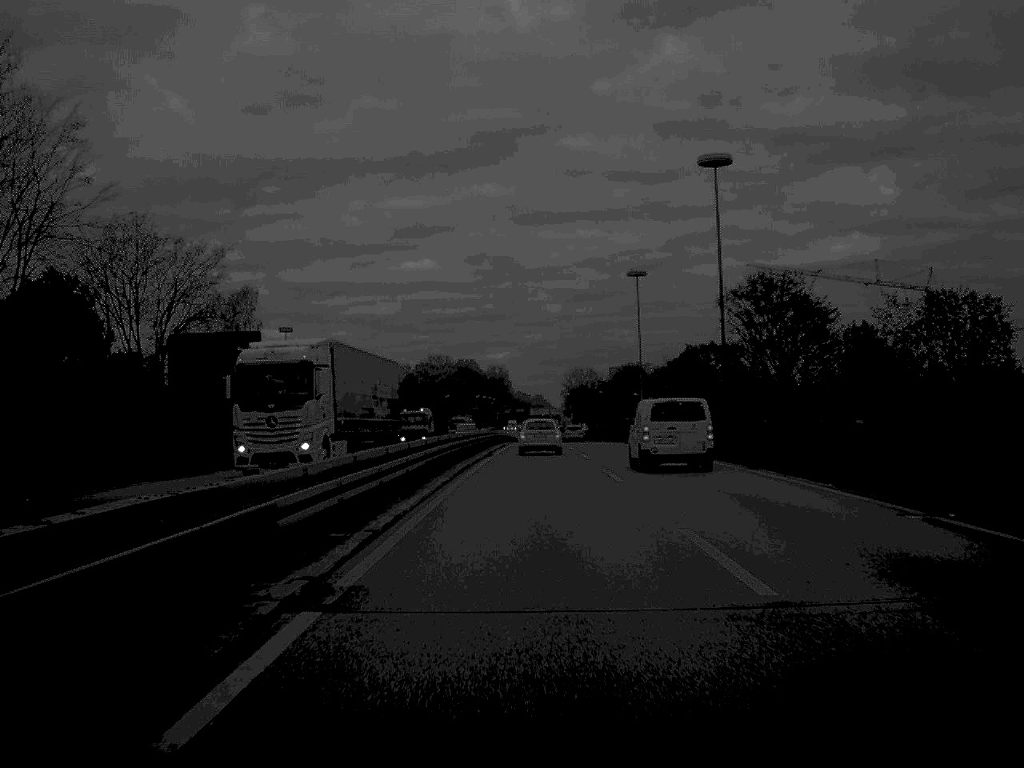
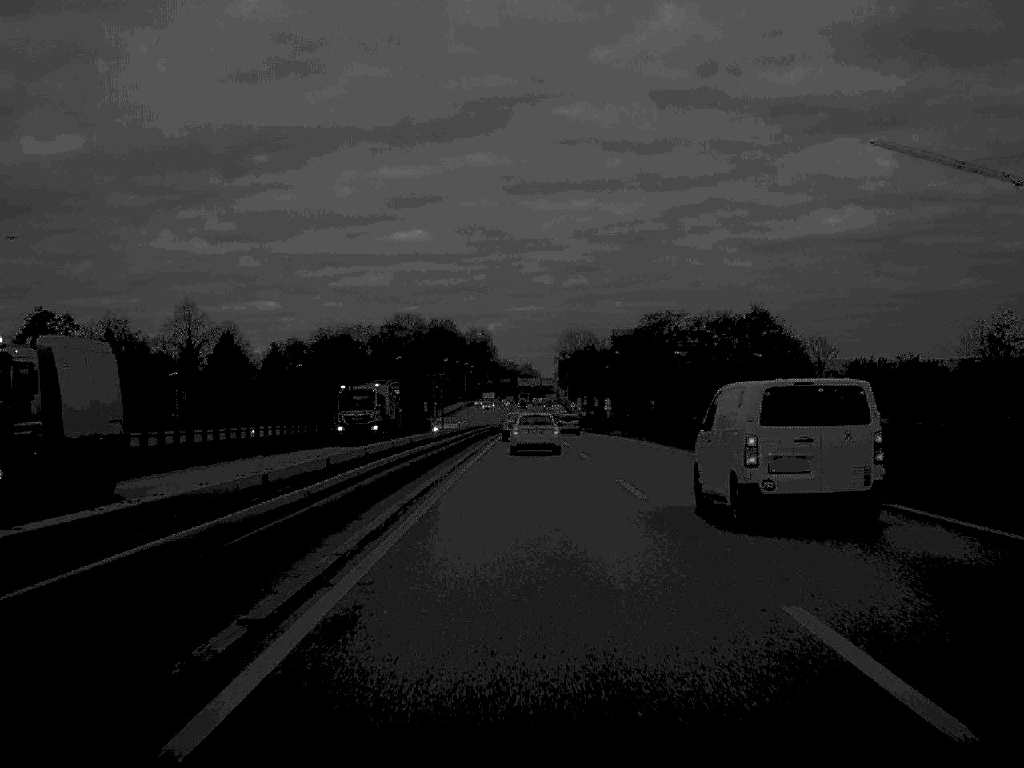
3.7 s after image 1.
(+0.4, +78.1) m; 0°
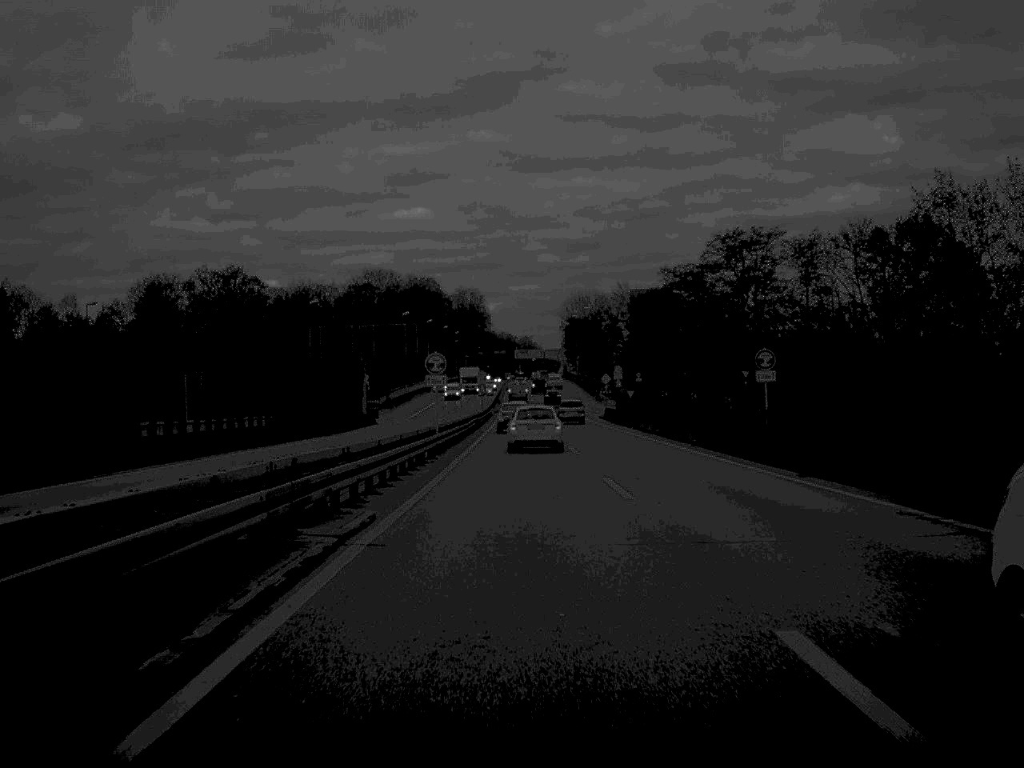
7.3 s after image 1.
(0.0, +72.7) m; 0°
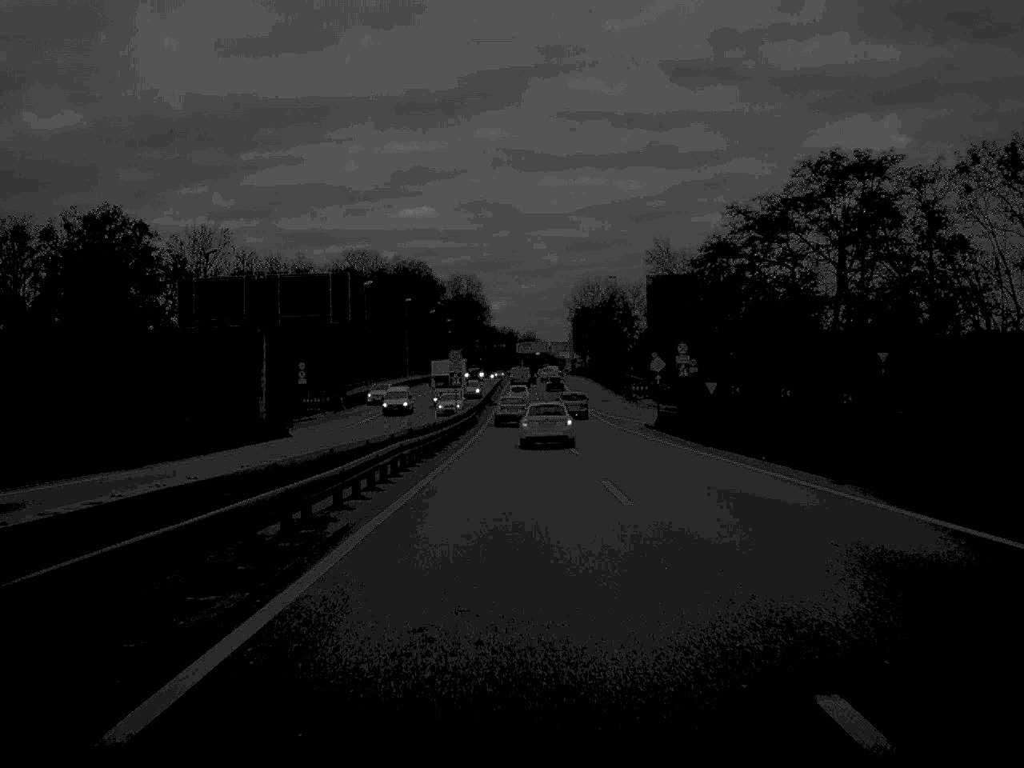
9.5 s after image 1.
(0.0, +37.5) m; 0°
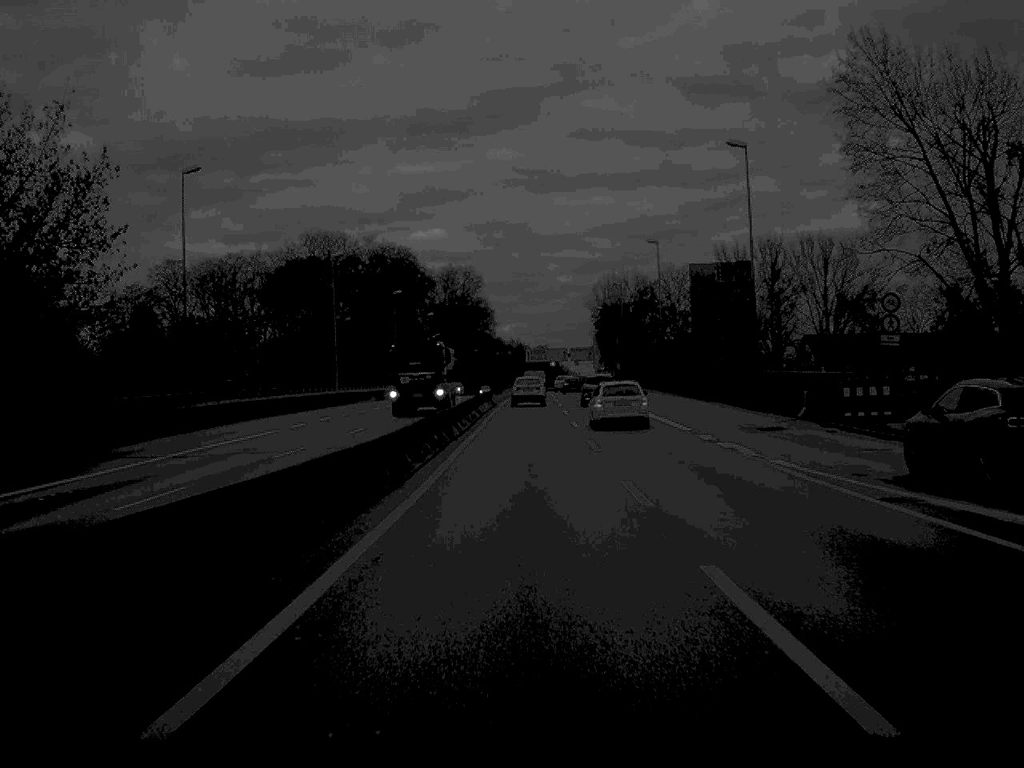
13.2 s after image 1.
(-0.4, +62.4) m; 0°
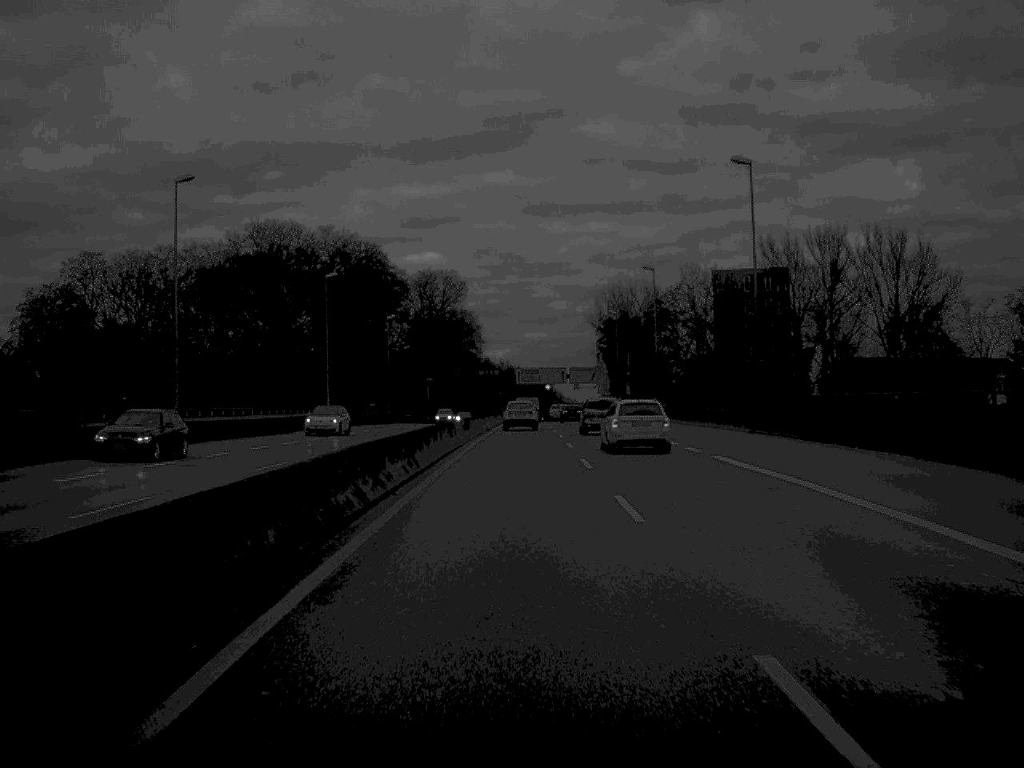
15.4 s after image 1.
(+0.2, +37.9) m; 0°
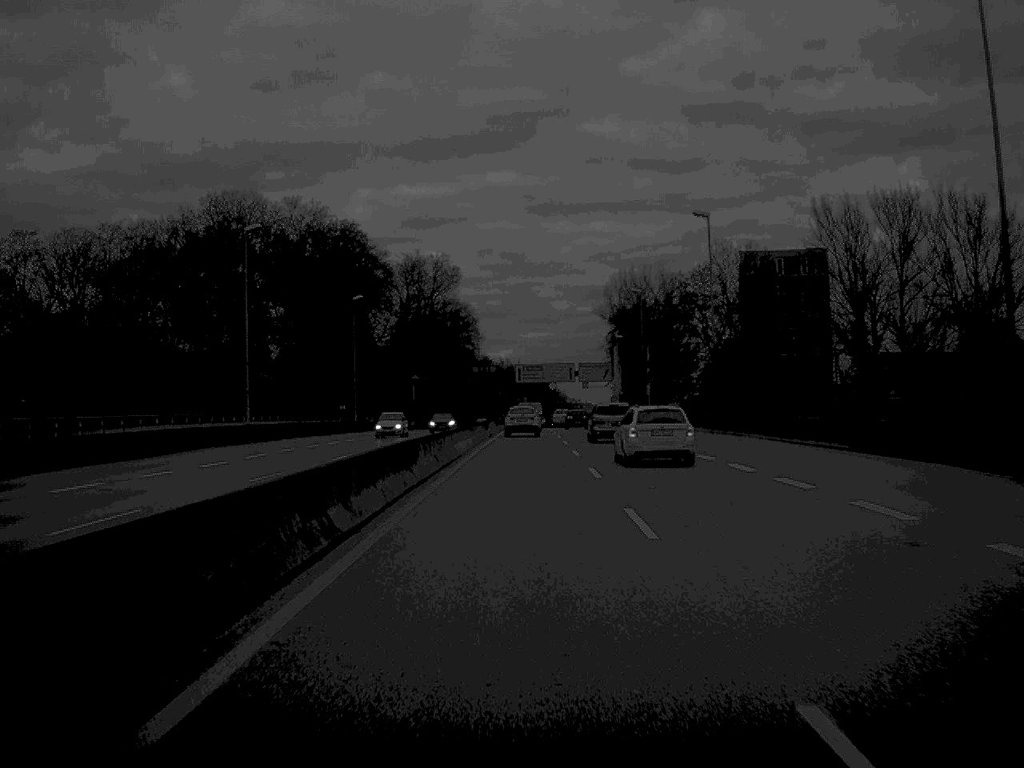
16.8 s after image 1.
(0.0, +24.9) m; 0°
